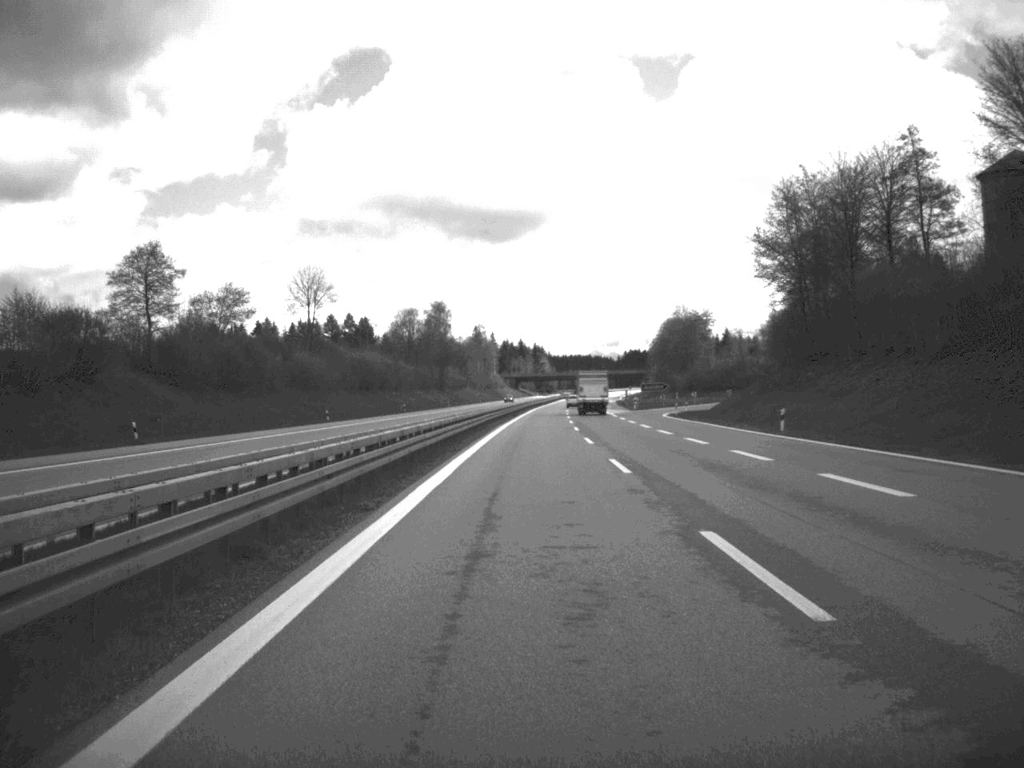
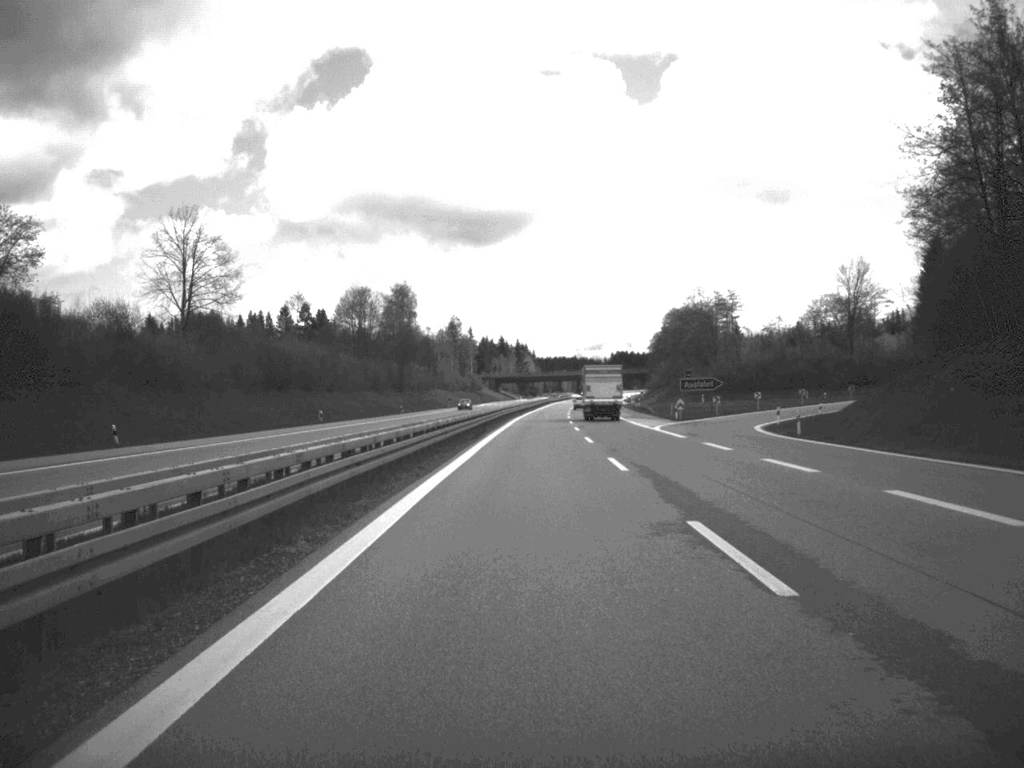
(+0.3, +52.2) m; +1°
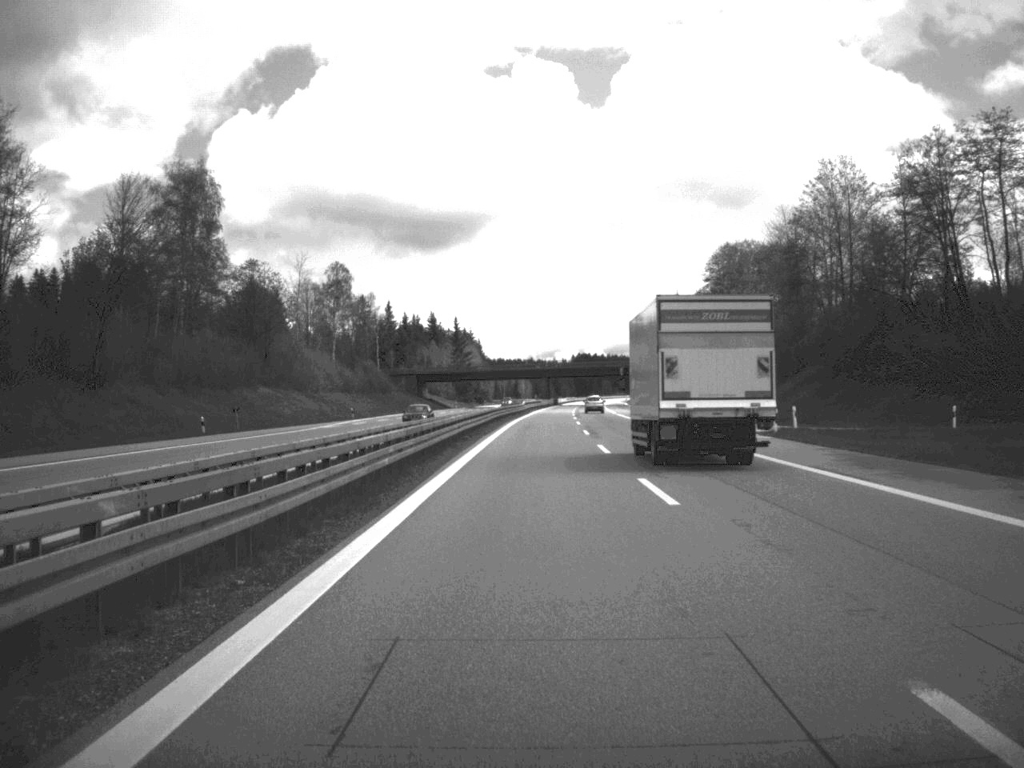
(+2.1, +133.0) m; +2°
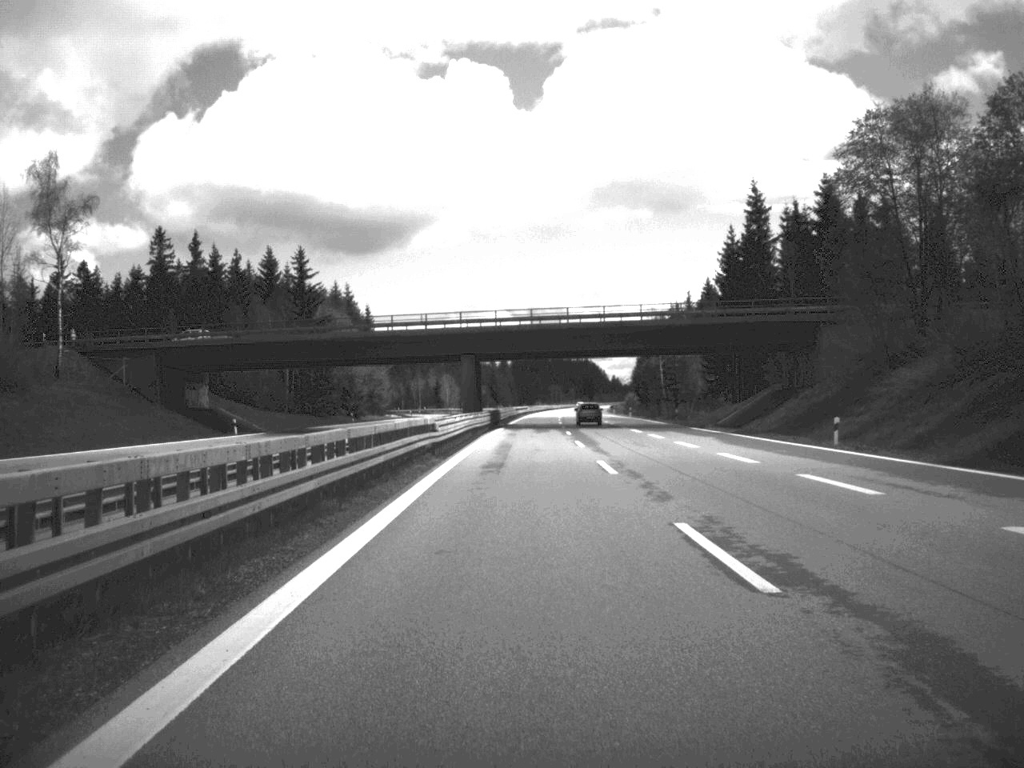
(+2.7, +132.1) m; +3°
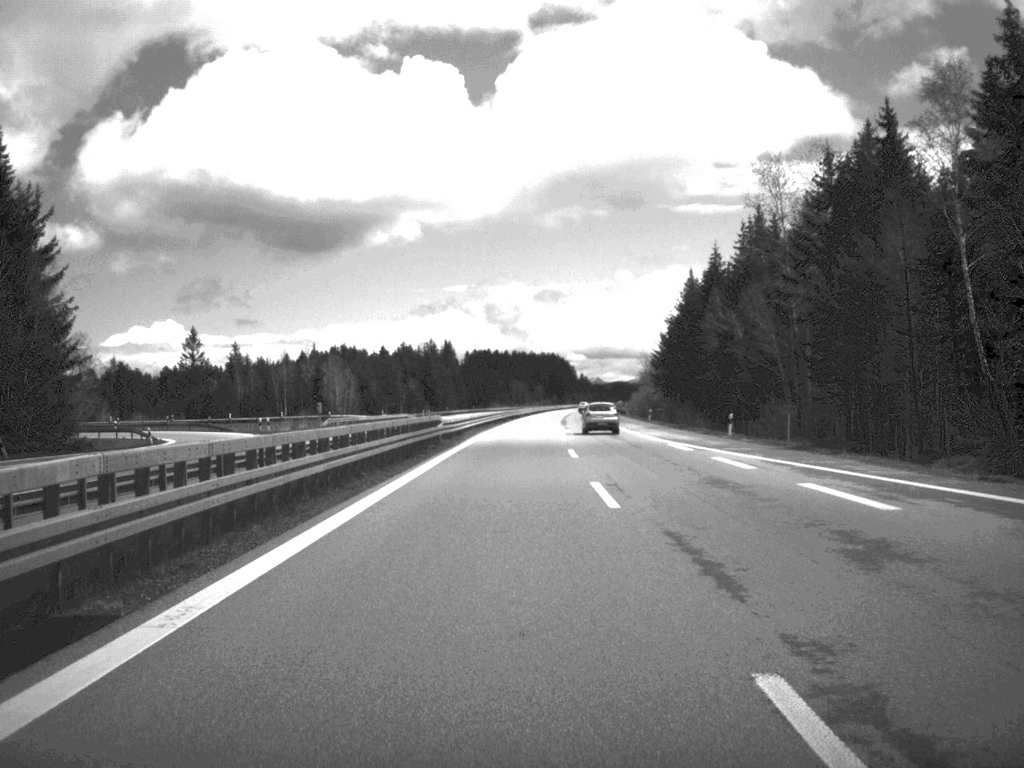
(+1.9, +132.9) m; +2°
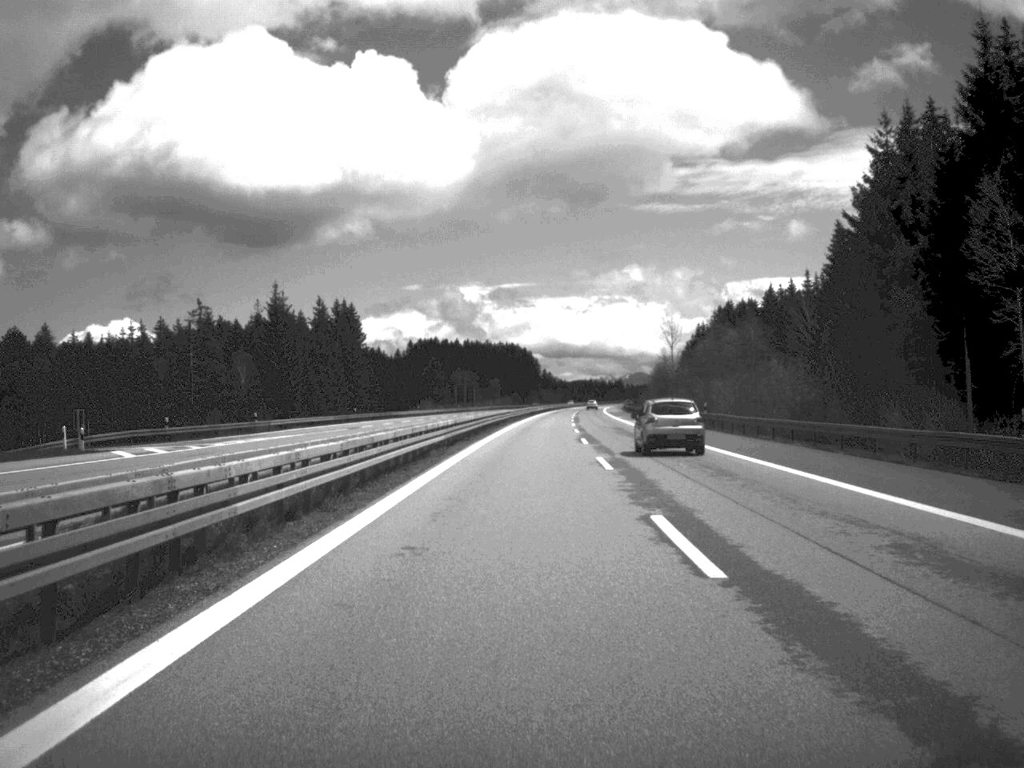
(+1.8, +131.6) m; +2°
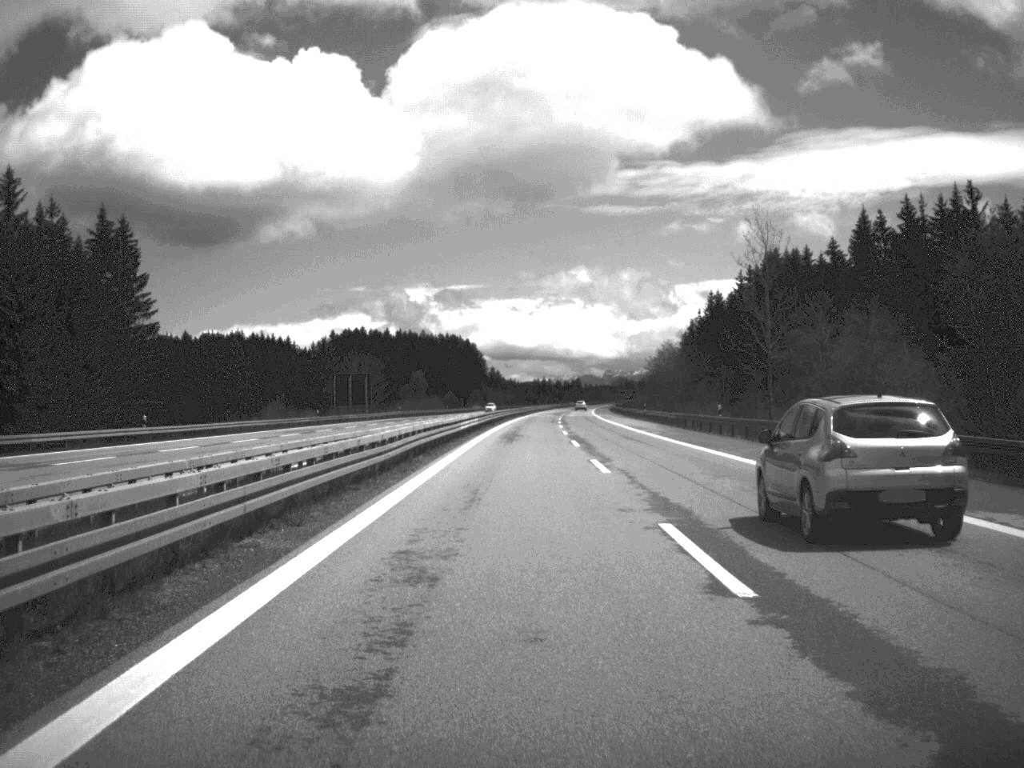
(+2.0, +107.3) m; +2°
